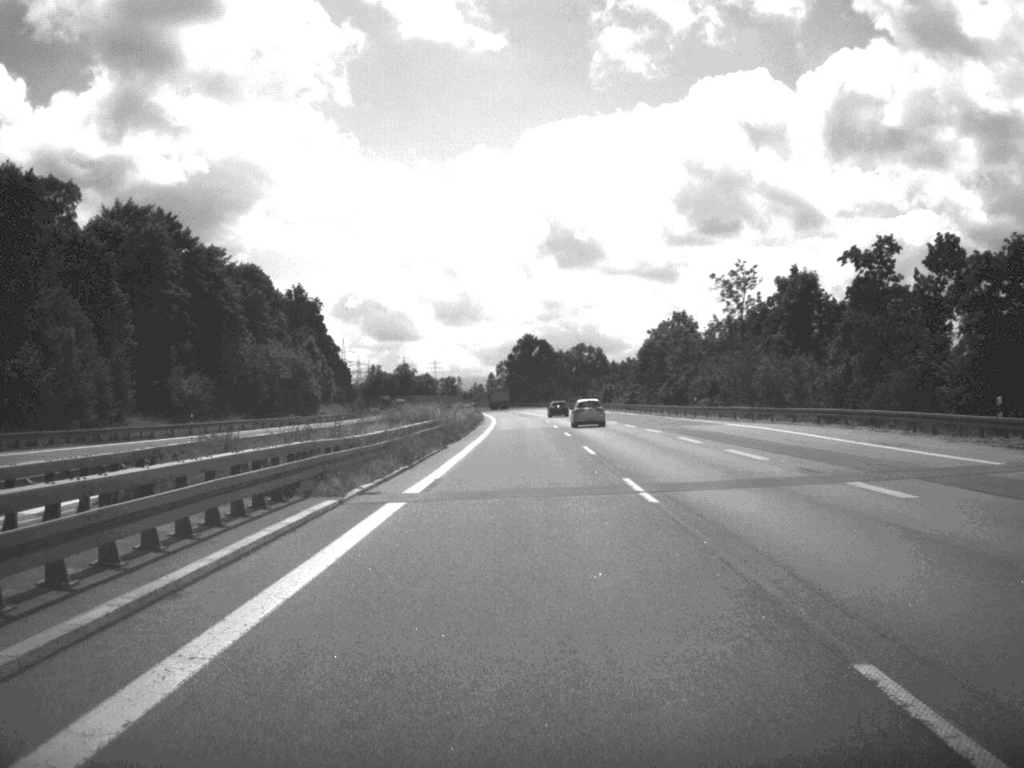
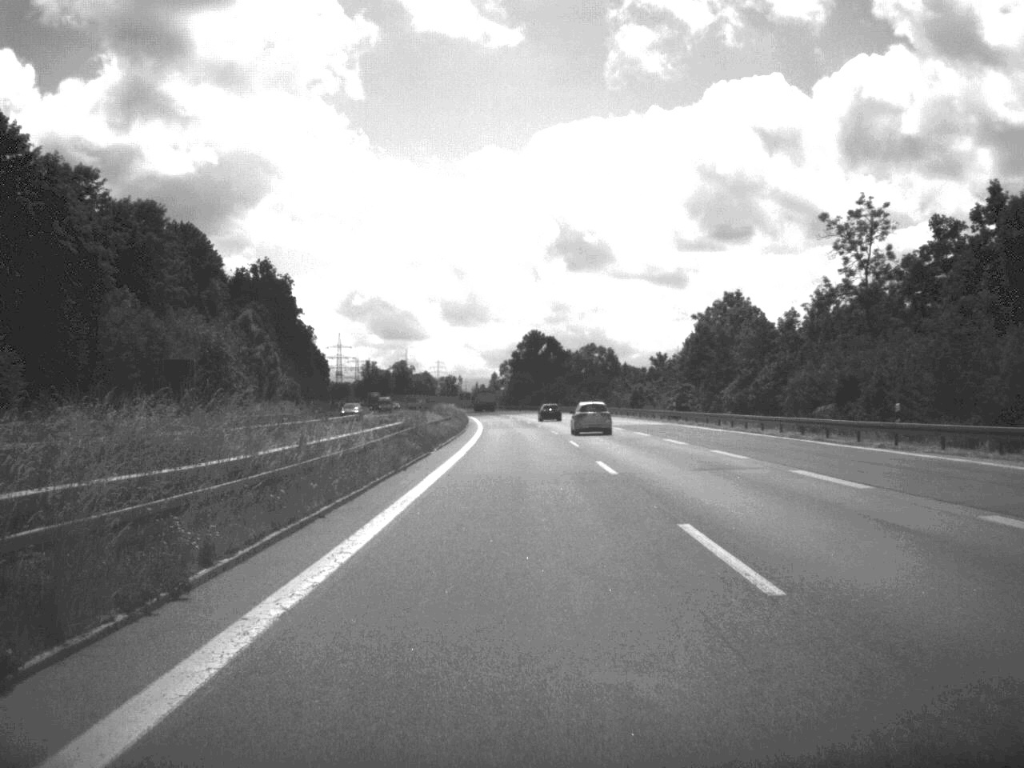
(-0.1, +44.7) m; 0°
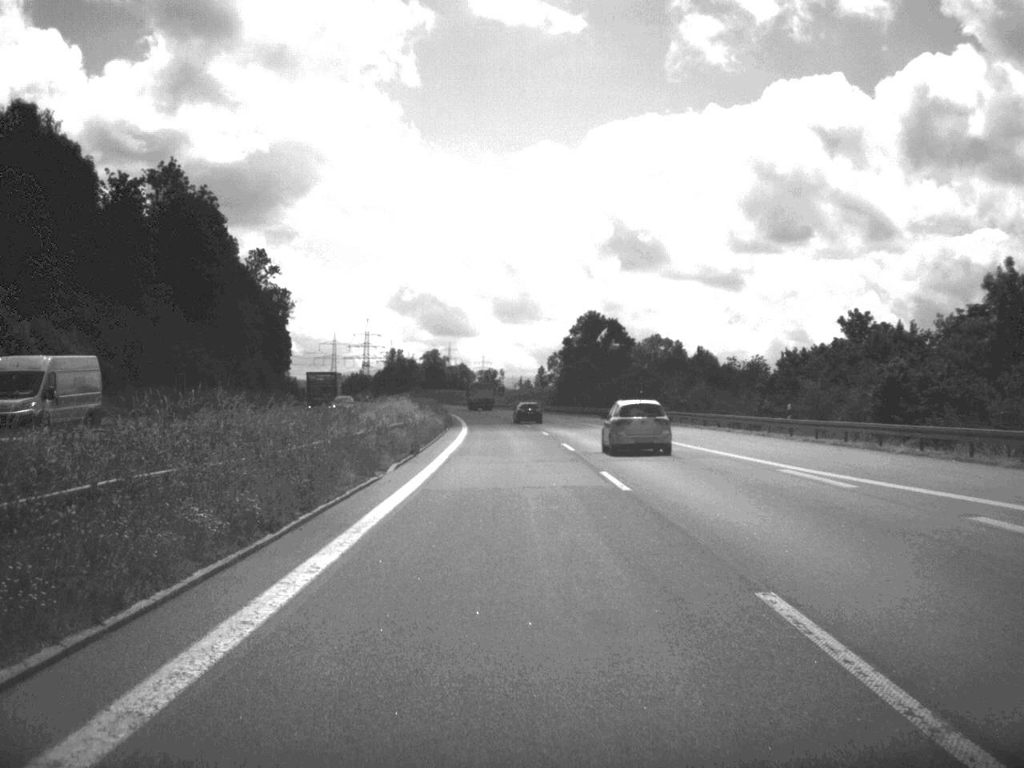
(-1.6, +93.9) m; -2°
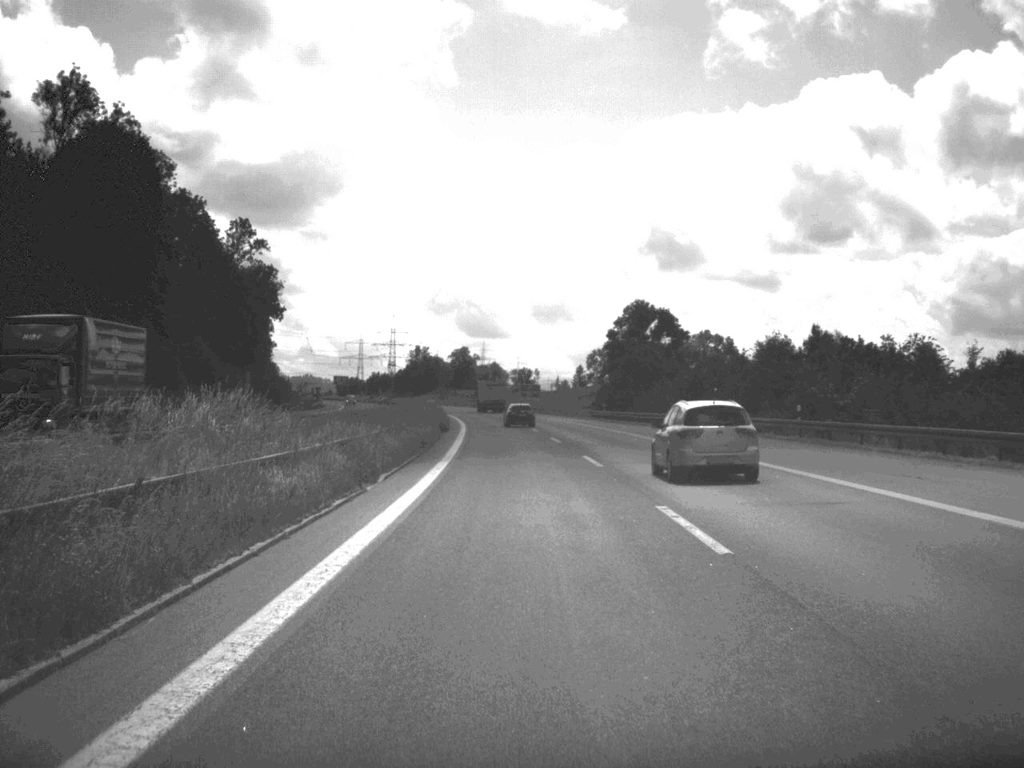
(-0.7, +44.7) m; -2°
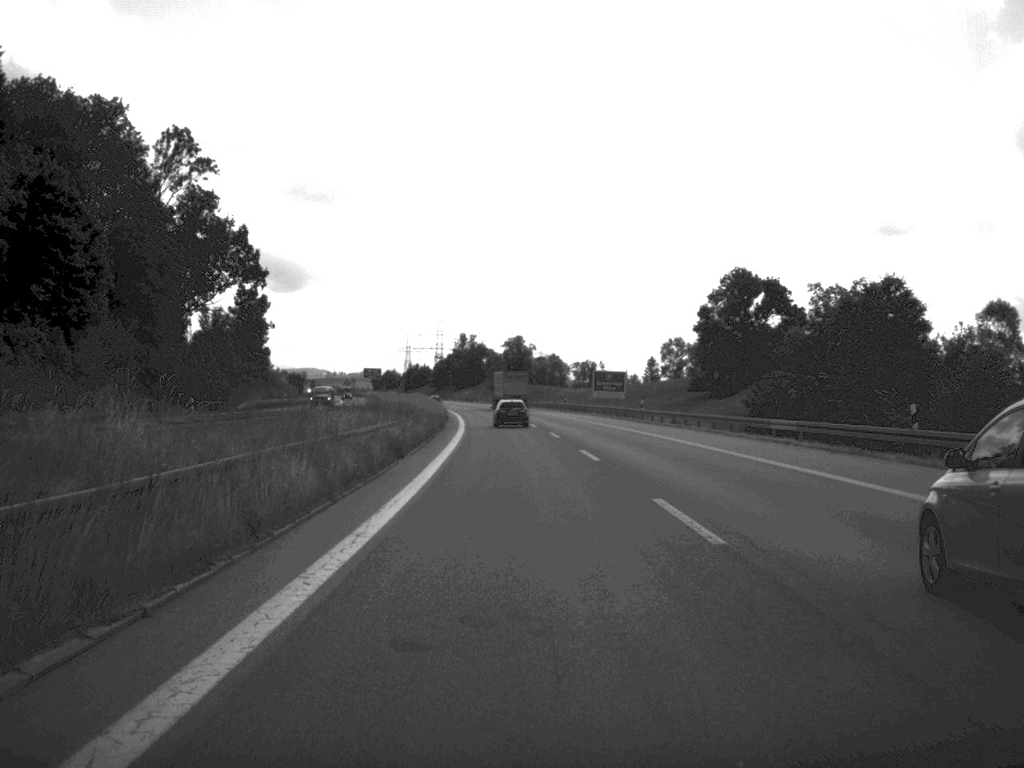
(-1.7, +69.9) m; -3°
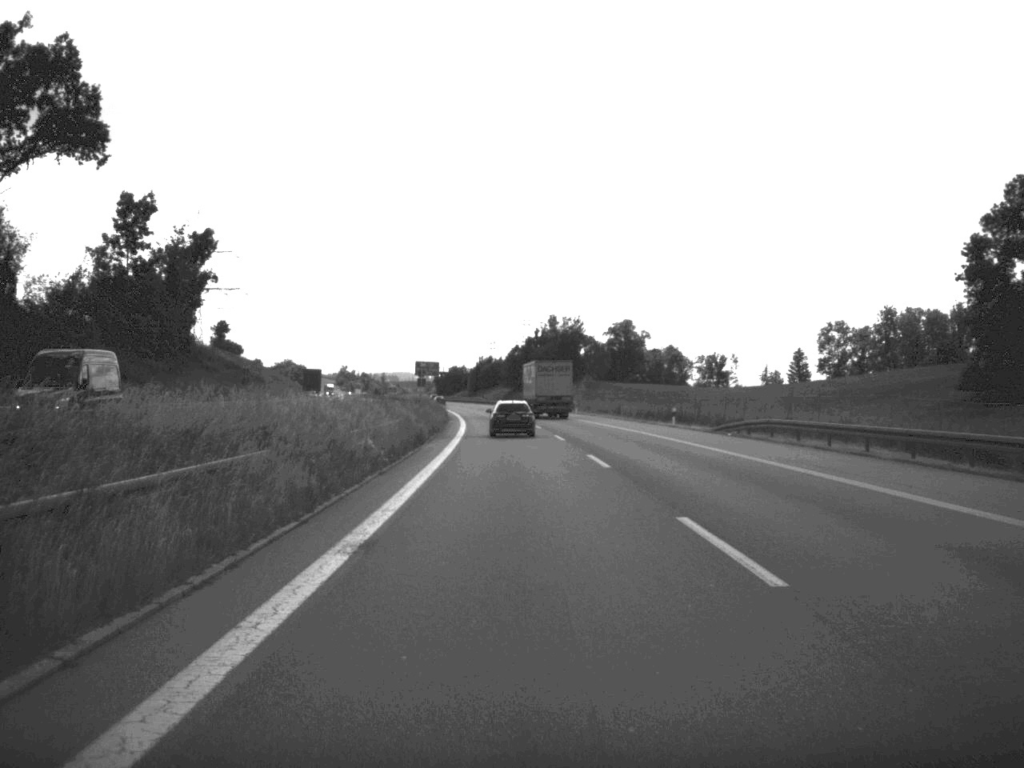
(-4.3, +108.8) m; -5°
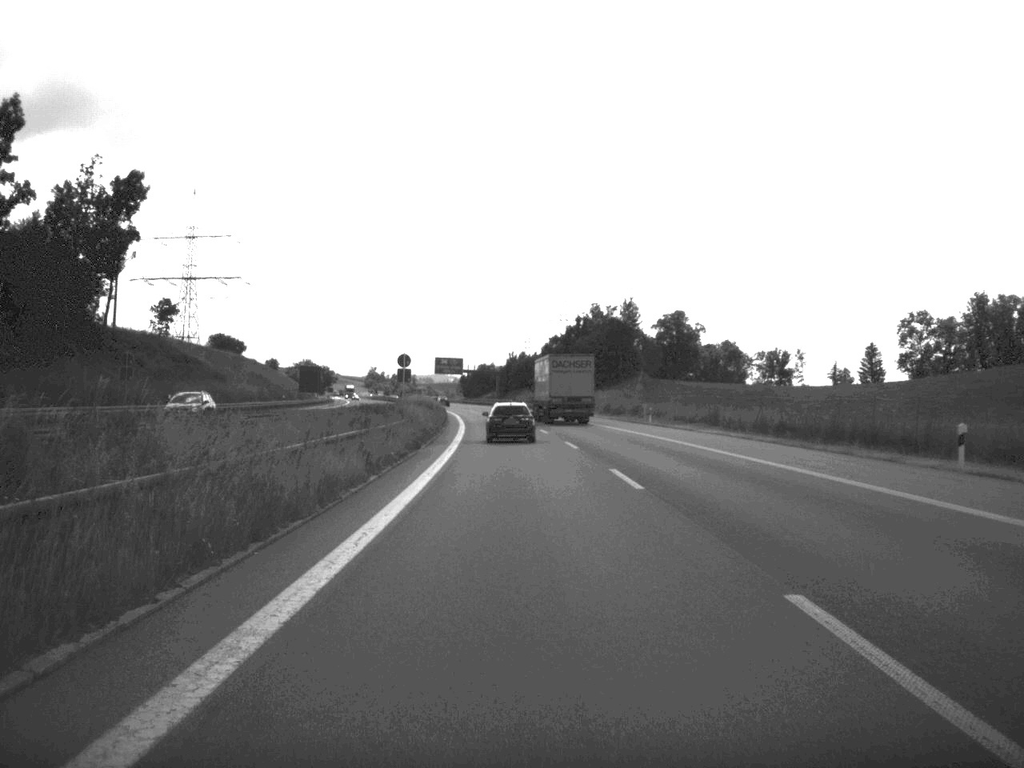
(-0.6, +41.7) m; -2°
